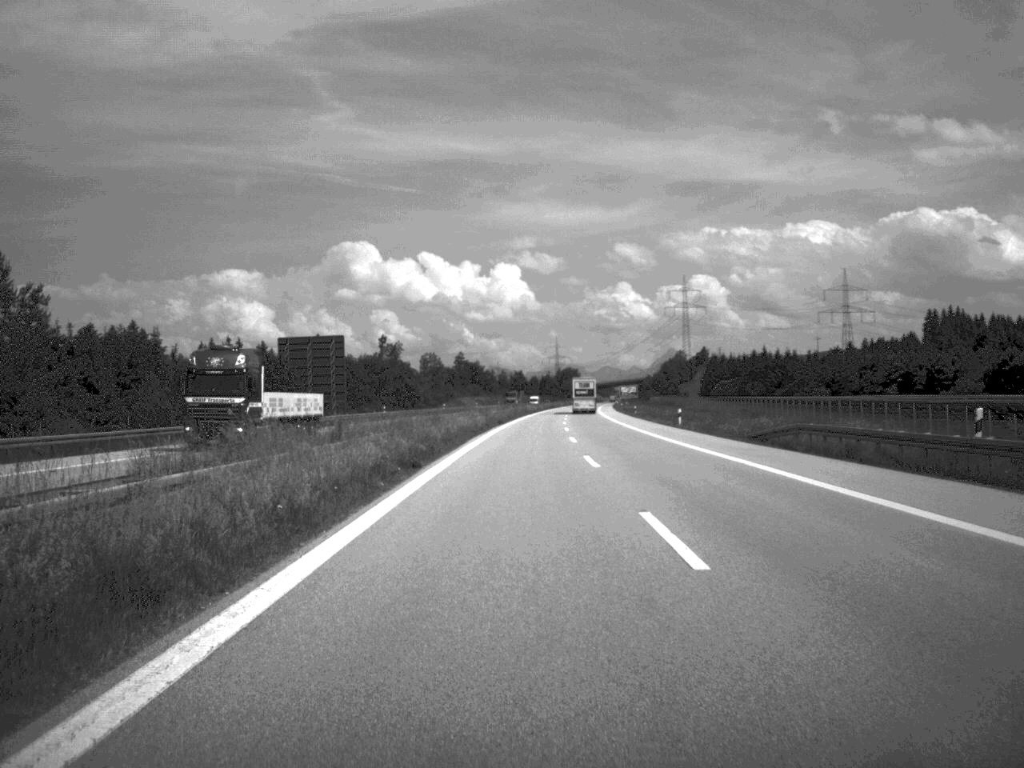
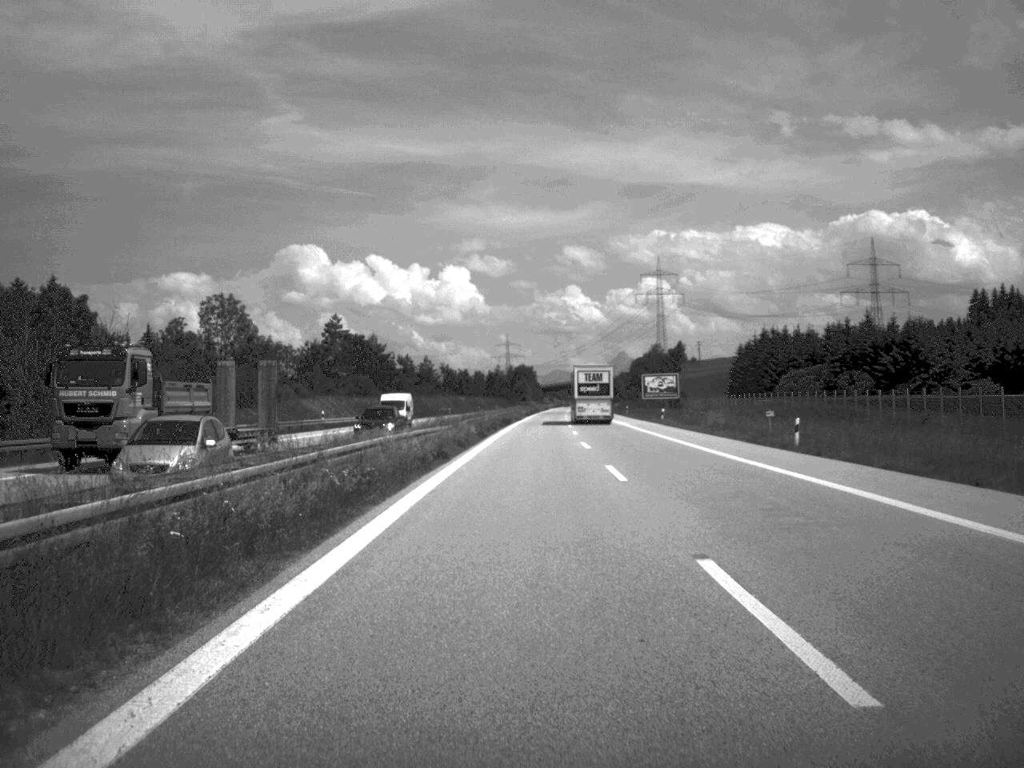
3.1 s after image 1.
(+2.5, +129.4) m; +2°
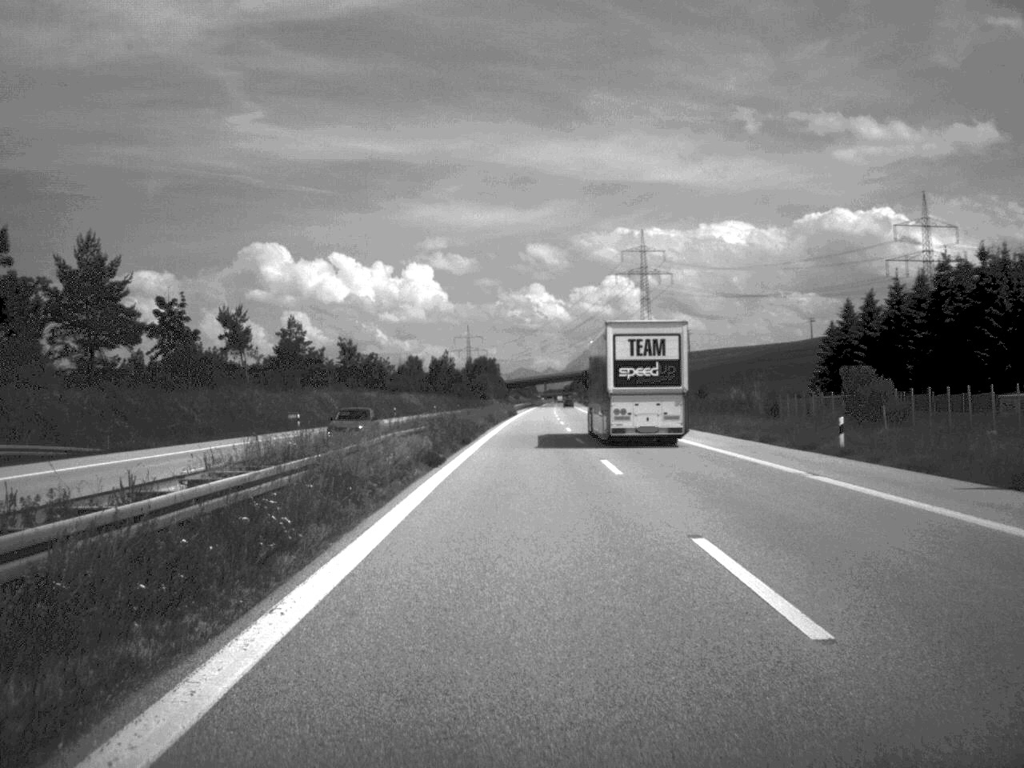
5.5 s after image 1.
(+1.4, +104.6) m; +1°
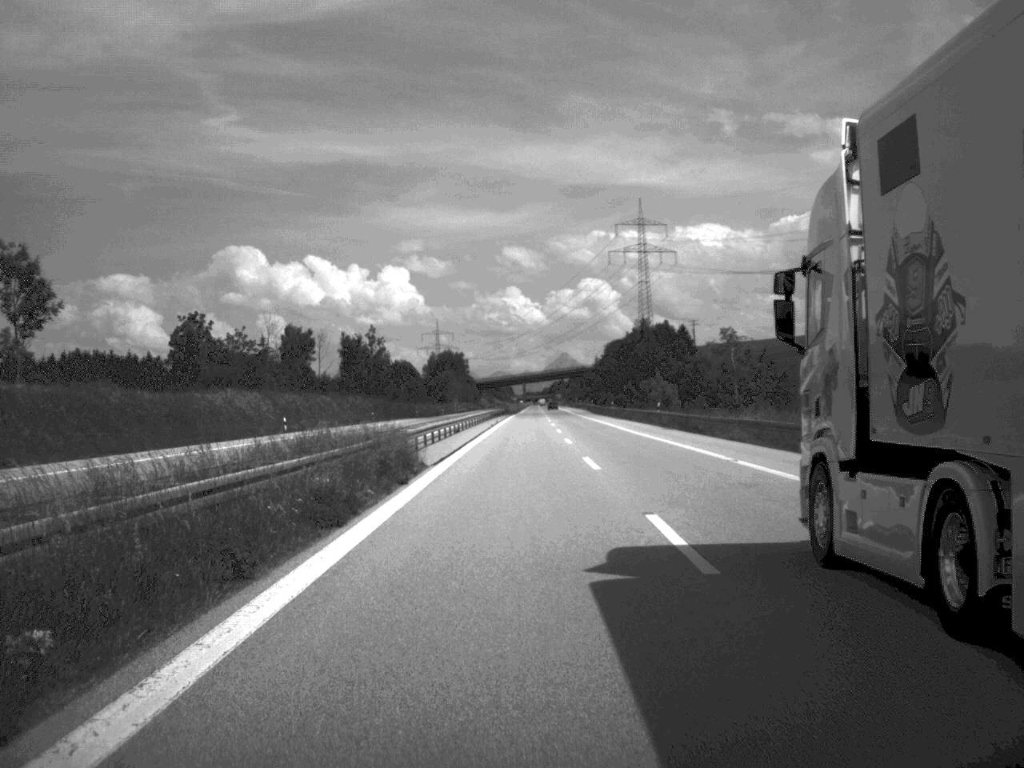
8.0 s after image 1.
(+0.8, +103.2) m; +1°
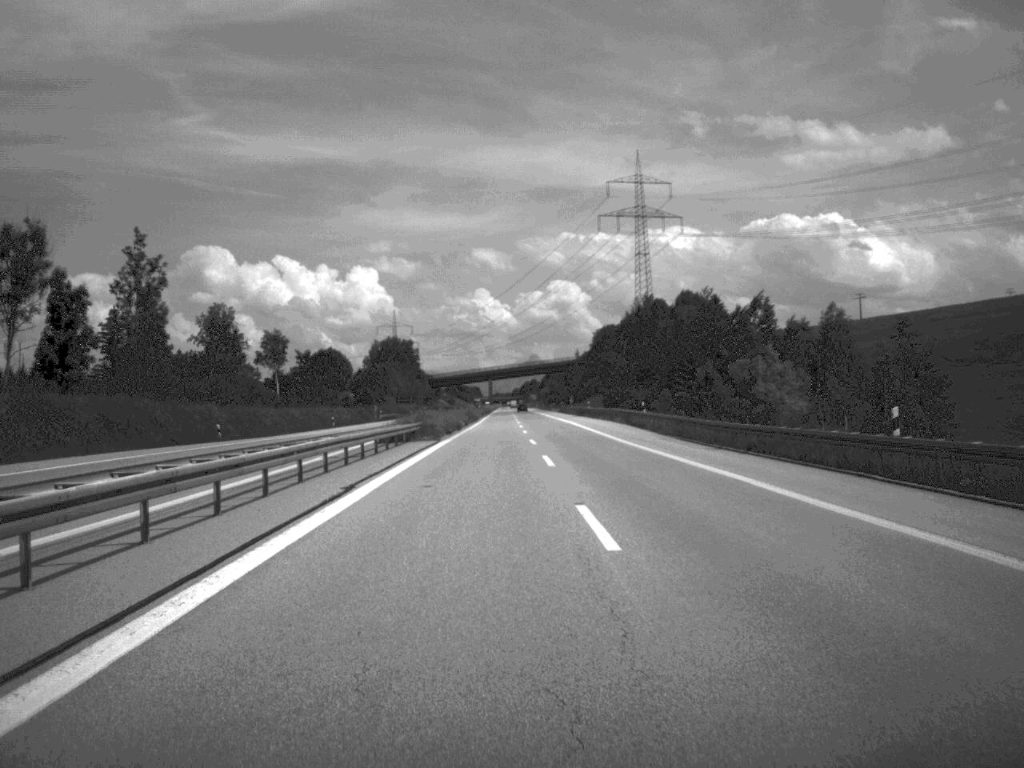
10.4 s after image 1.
(+0.8, +104.0) m; +1°
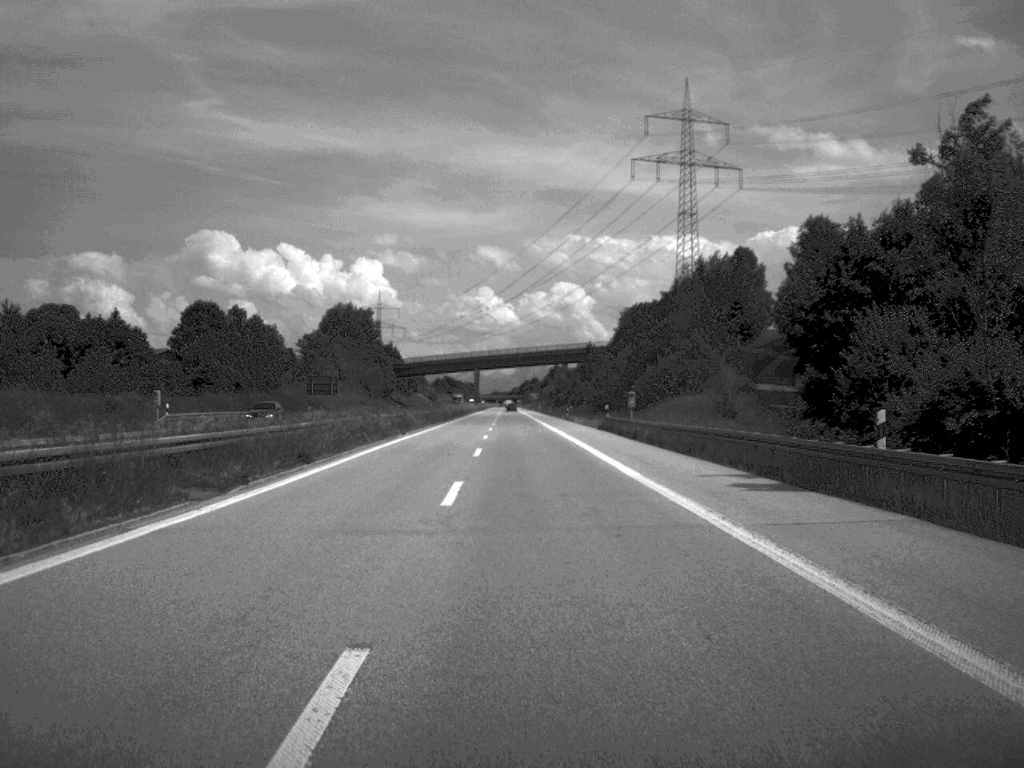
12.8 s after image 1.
(+0.3, +100.3) m; 0°
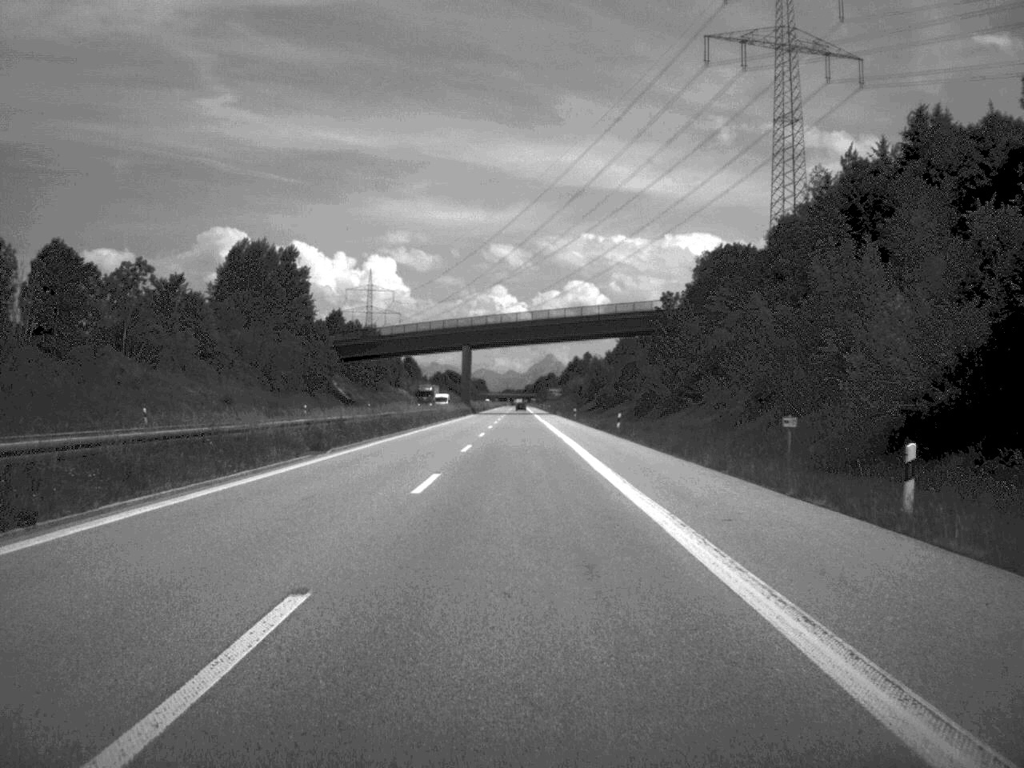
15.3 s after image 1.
(-0.7, +103.5) m; -1°
